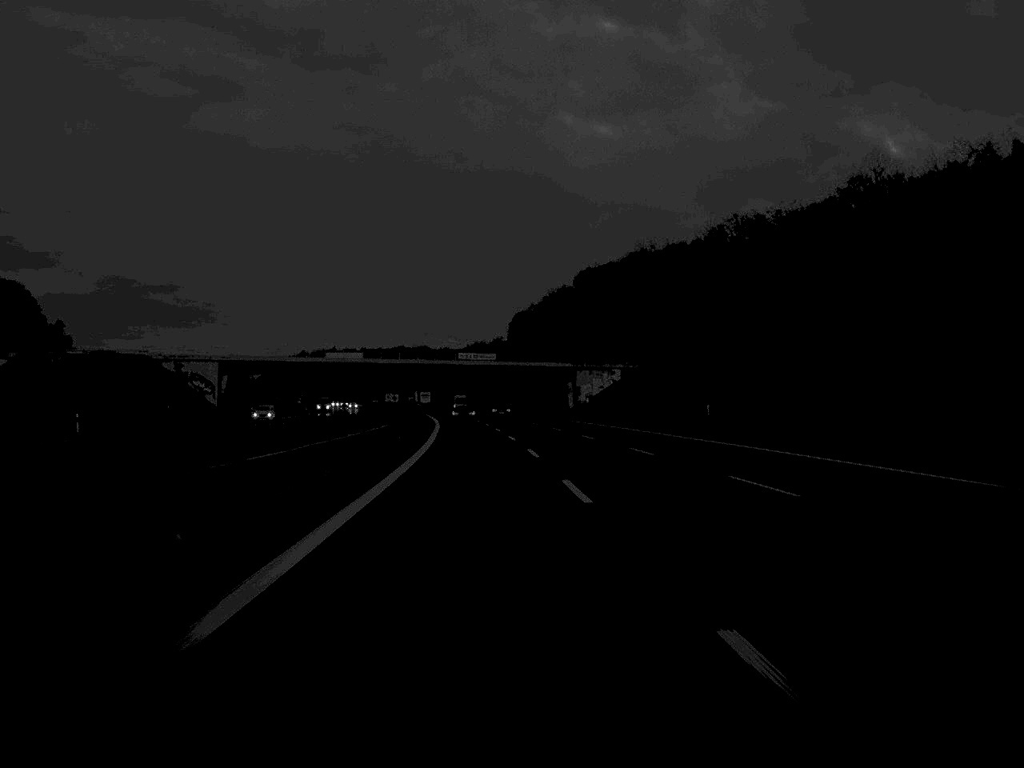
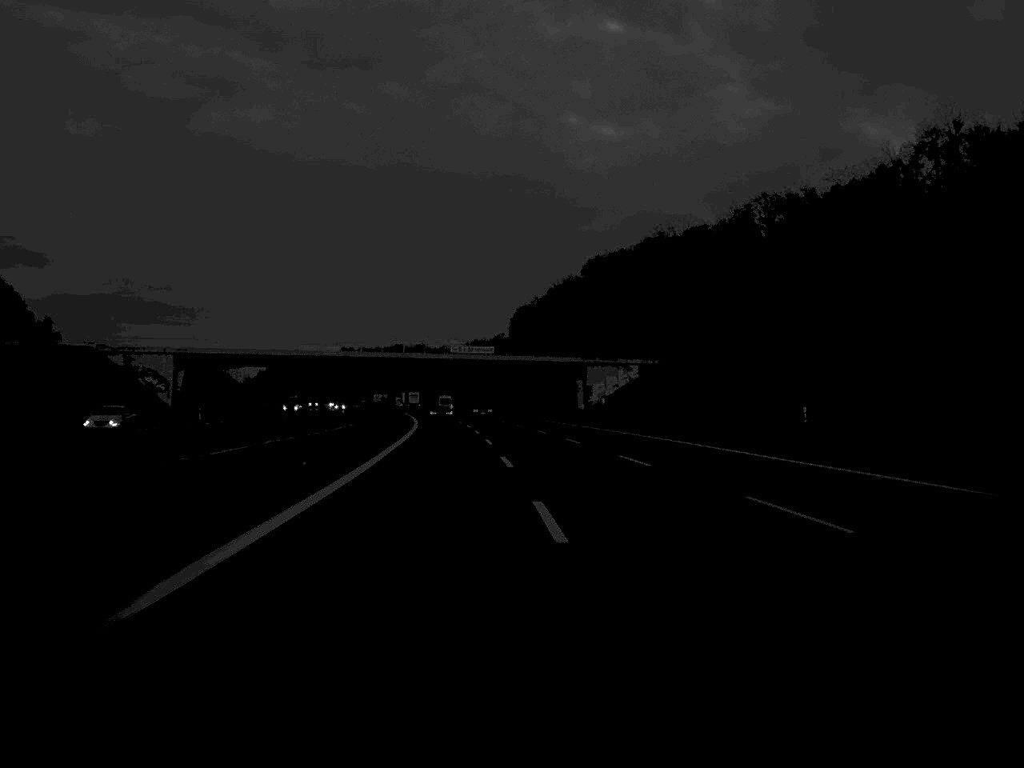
(0.0, +23.4) m; 0°
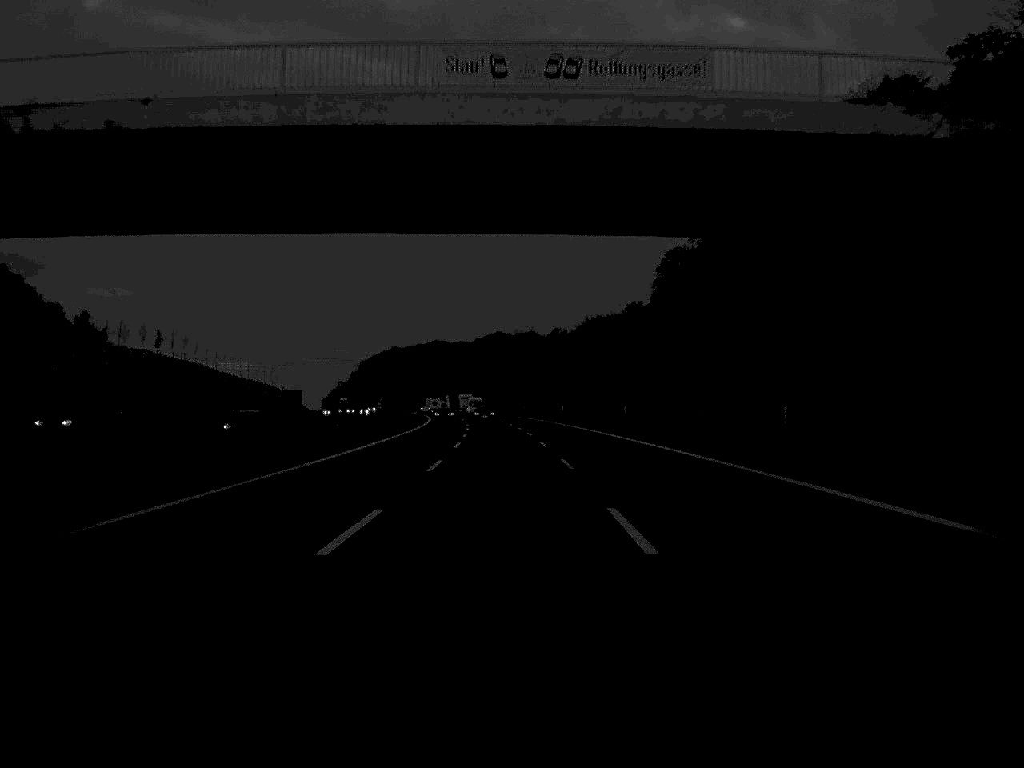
(-5.1, +123.9) m; -6°
